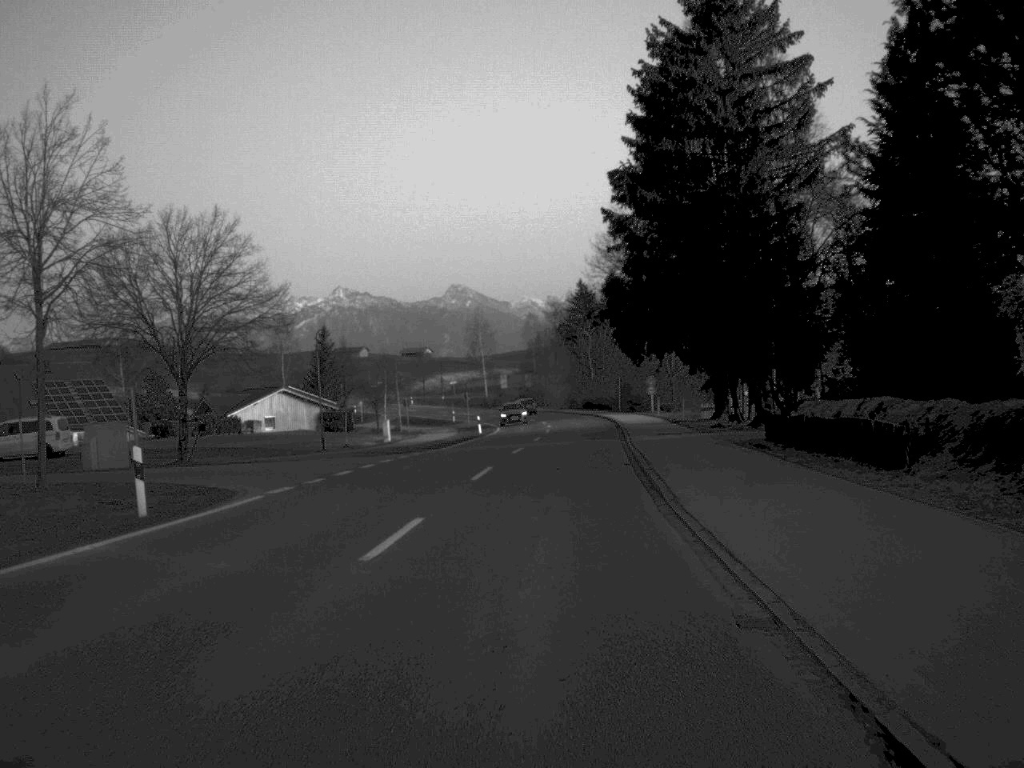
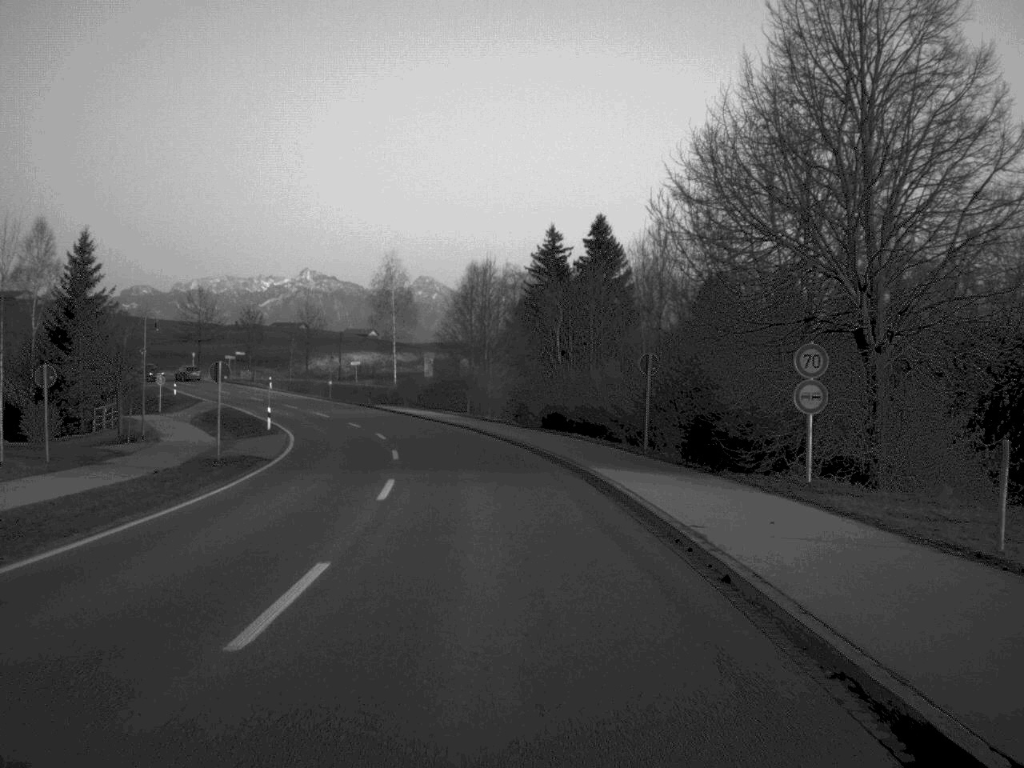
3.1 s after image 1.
(+2.7, +64.0) m; +2°
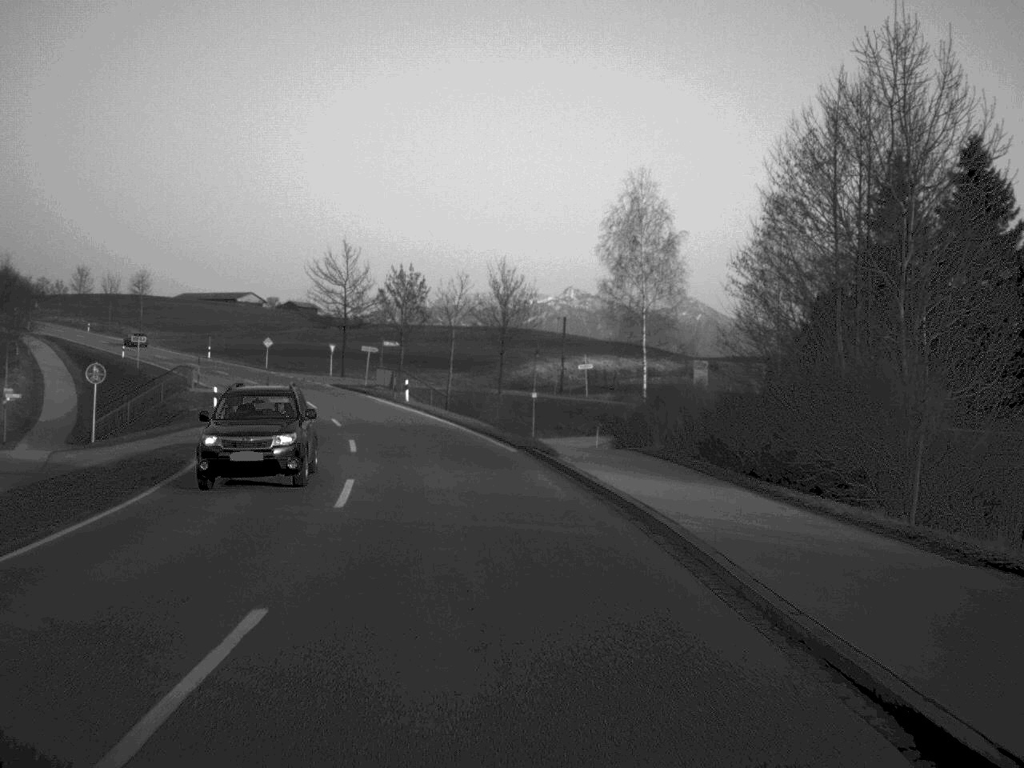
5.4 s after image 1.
(-4.2, +50.3) m; -12°
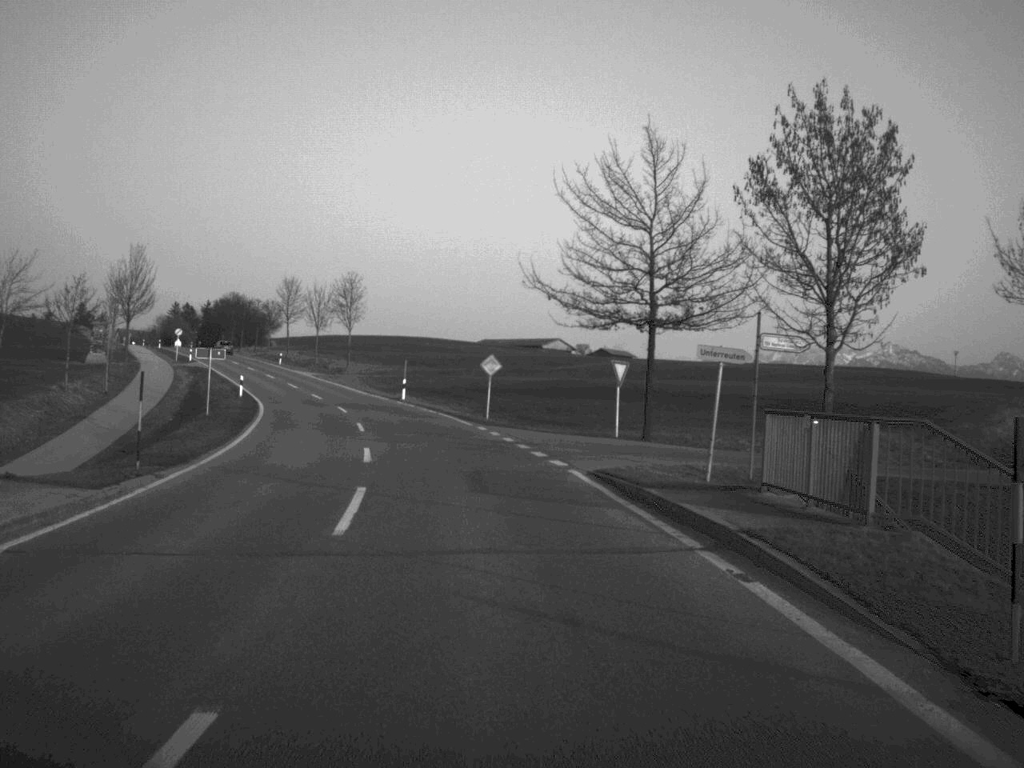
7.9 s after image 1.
(-6.6, +51.7) m; -14°
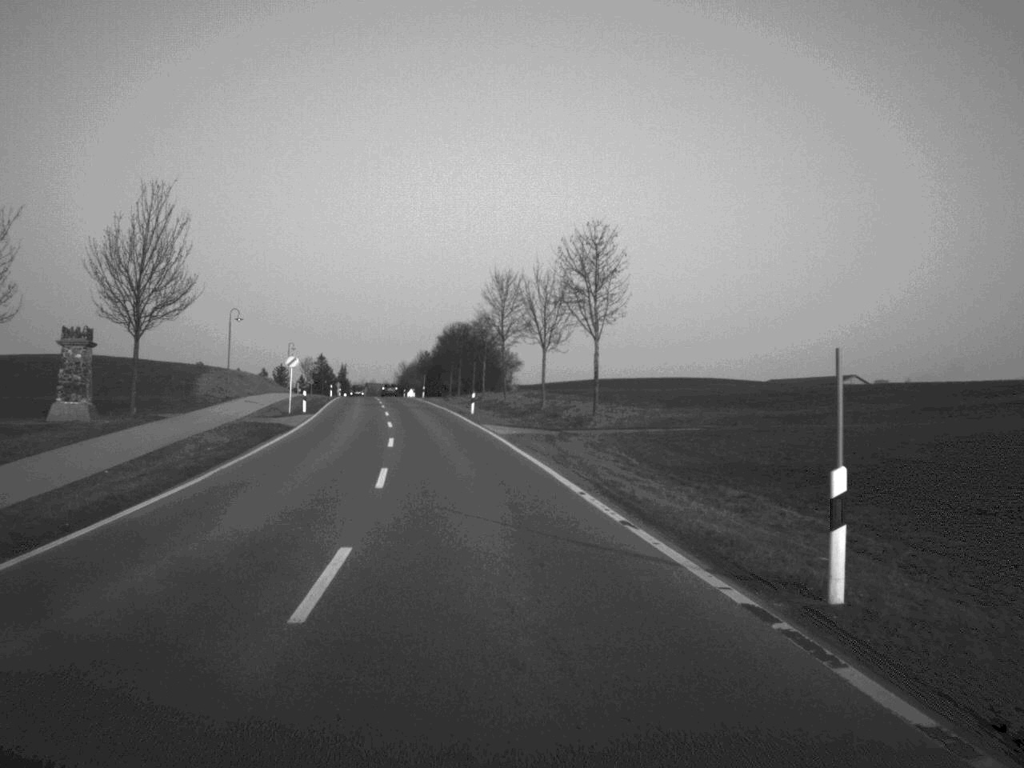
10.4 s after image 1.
(-5.8, +51.4) m; -12°
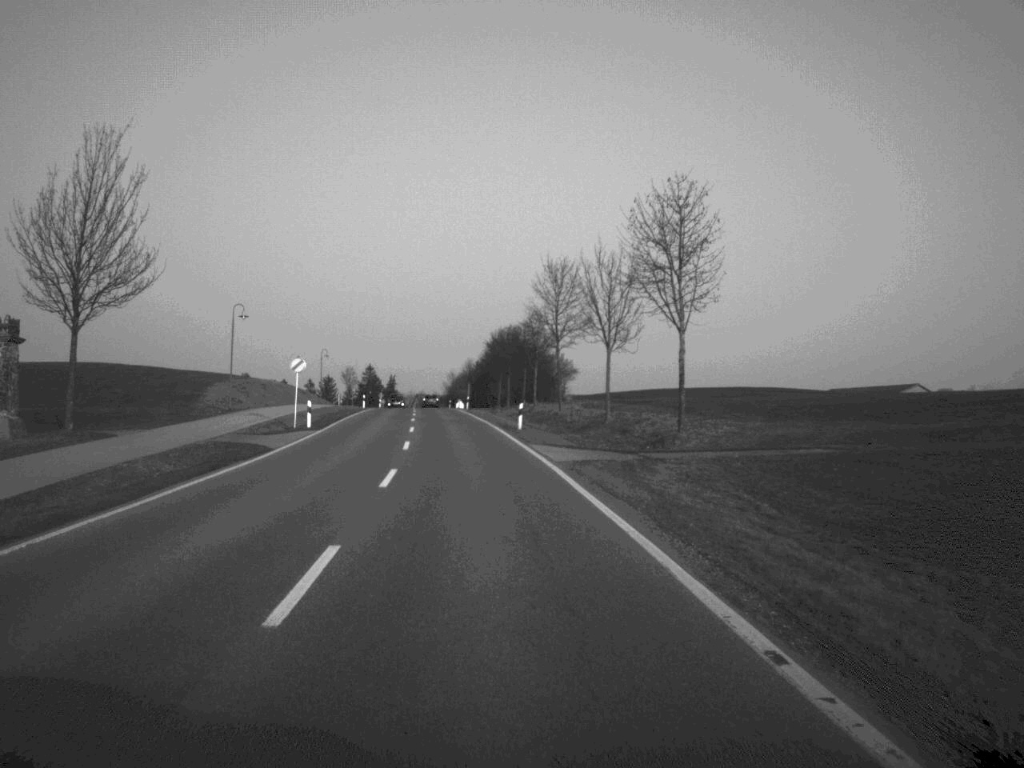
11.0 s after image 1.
(-0.3, +12.2) m; -2°
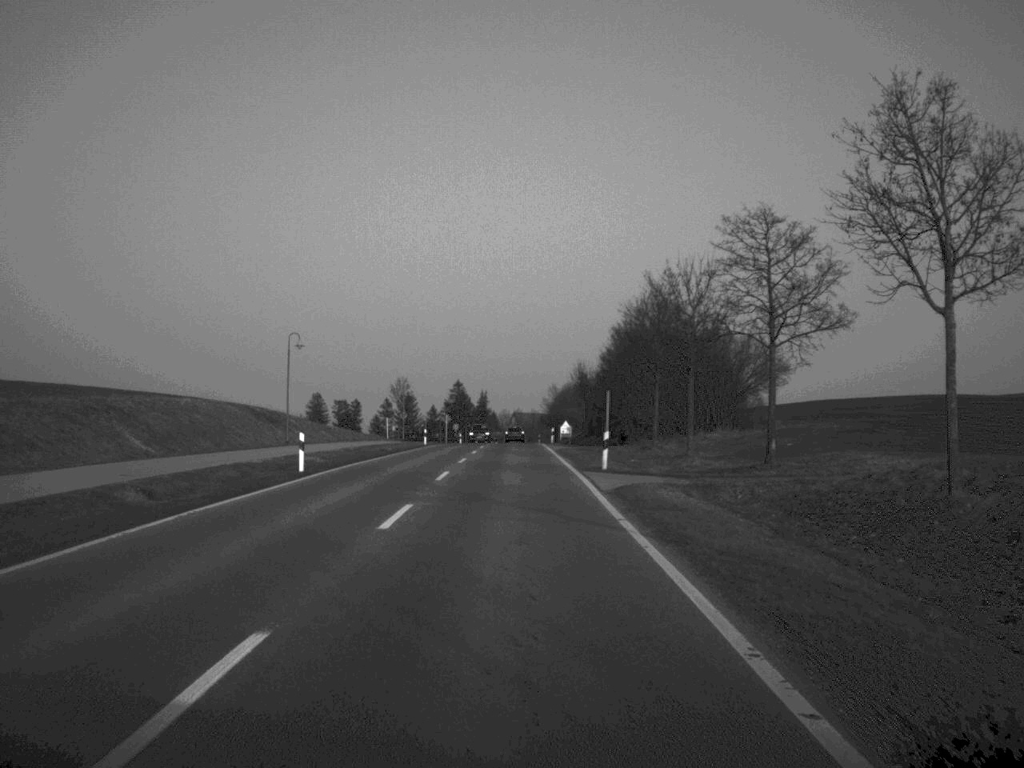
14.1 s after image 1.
(-3.5, +64.1) m; -4°
